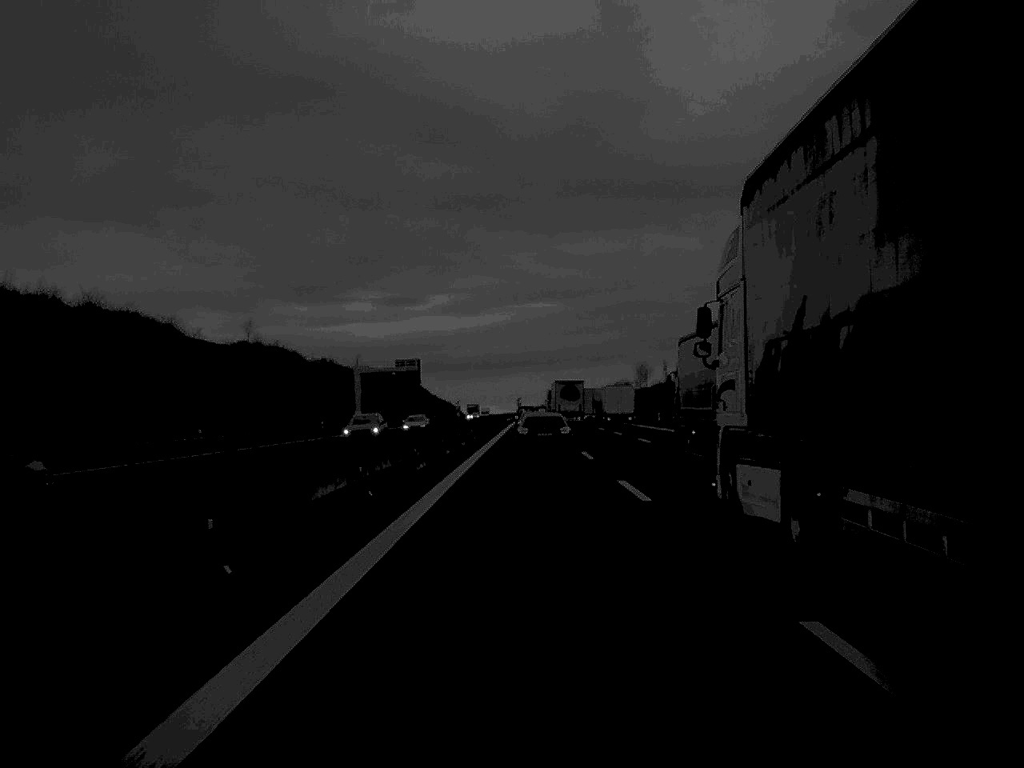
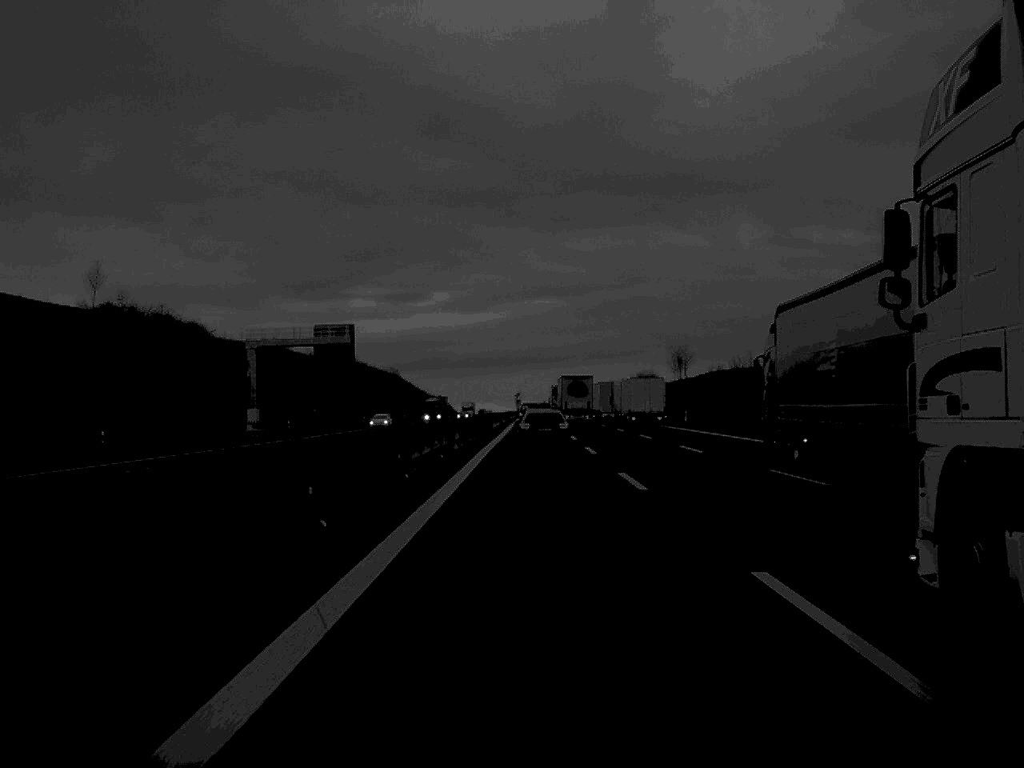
(-0.1, +69.3) m; 0°
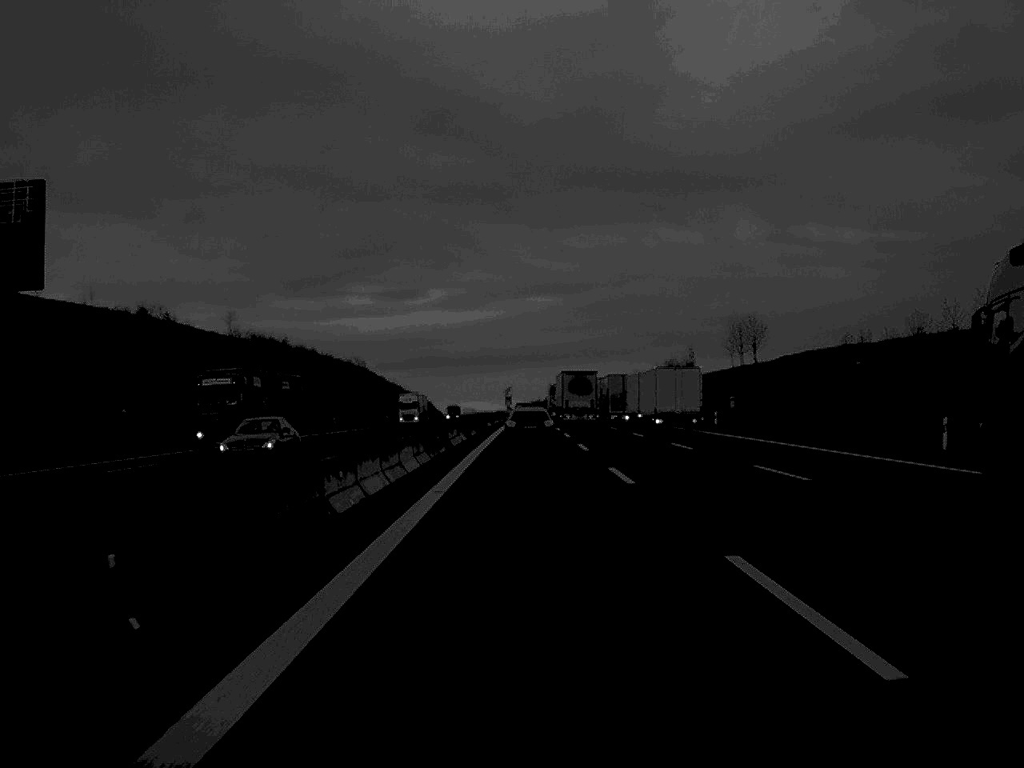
(+0.2, +70.5) m; 0°
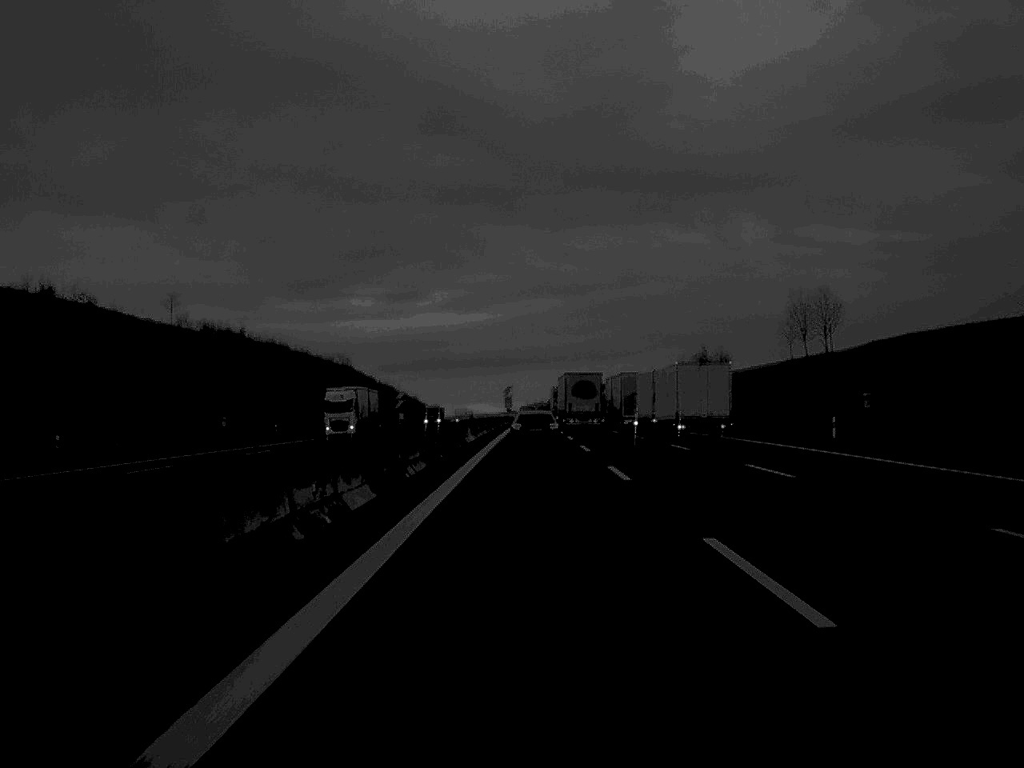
(0.0, +34.1) m; 0°
